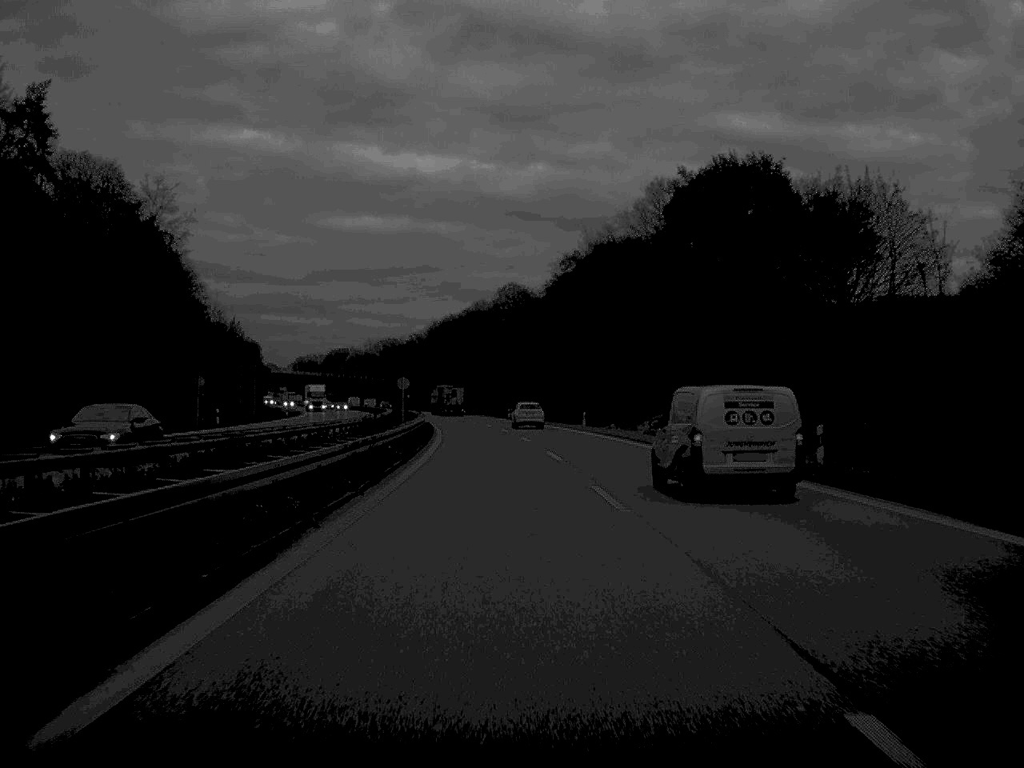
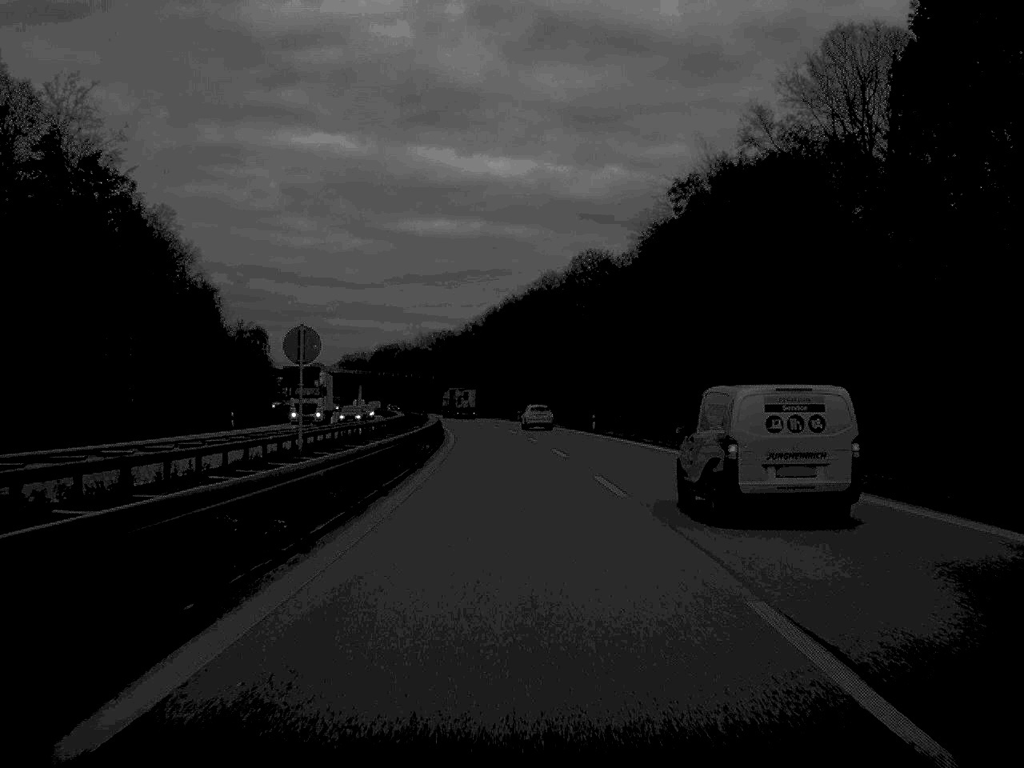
(-1.4, +49.4) m; -3°
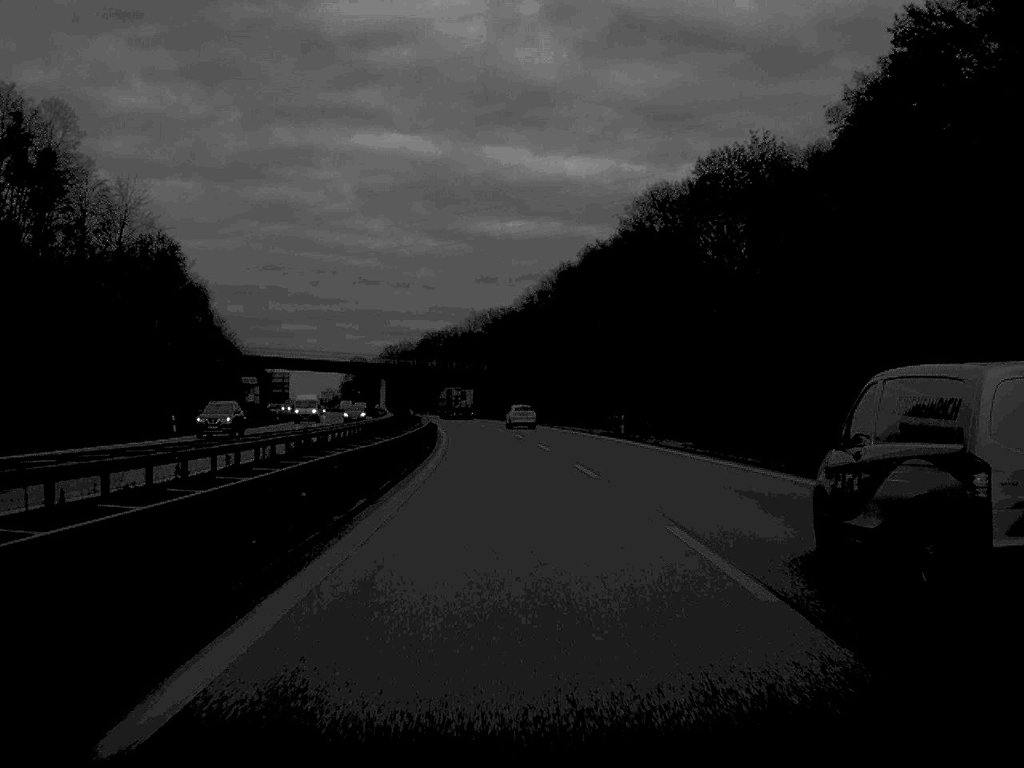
(-1.9, +65.6) m; -3°
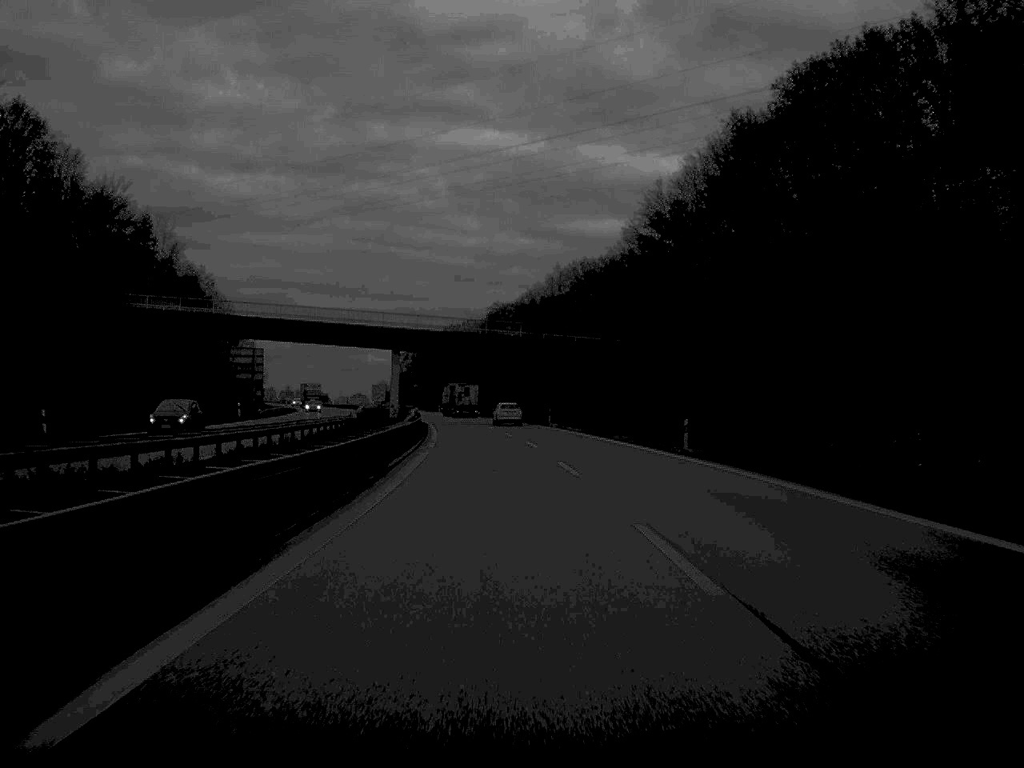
(-2.2, +70.8) m; -4°
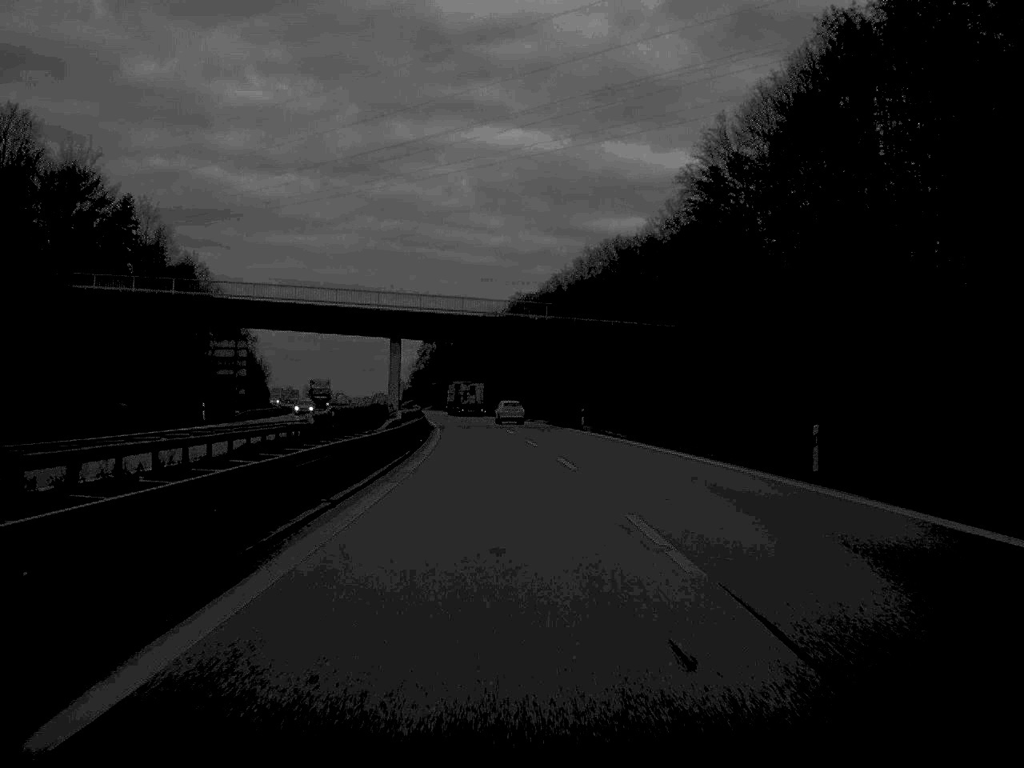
(-0.2, +17.0) m; -1°
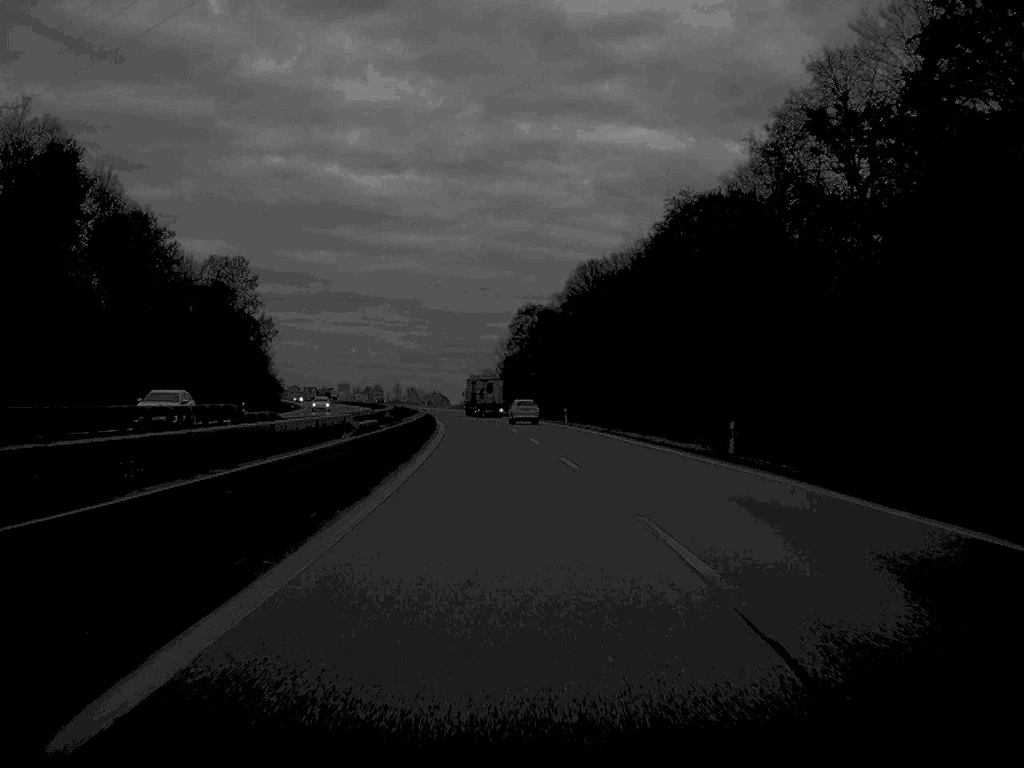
(-4.1, +88.7) m; -5°
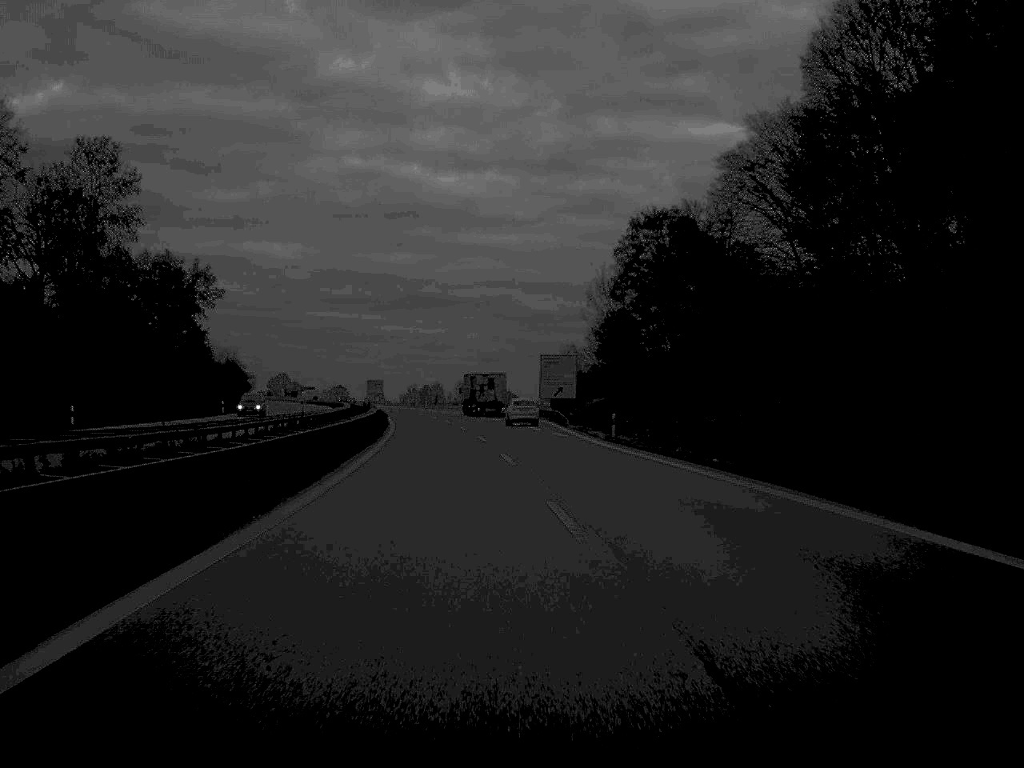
(-3.0, +87.0) m; -3°
